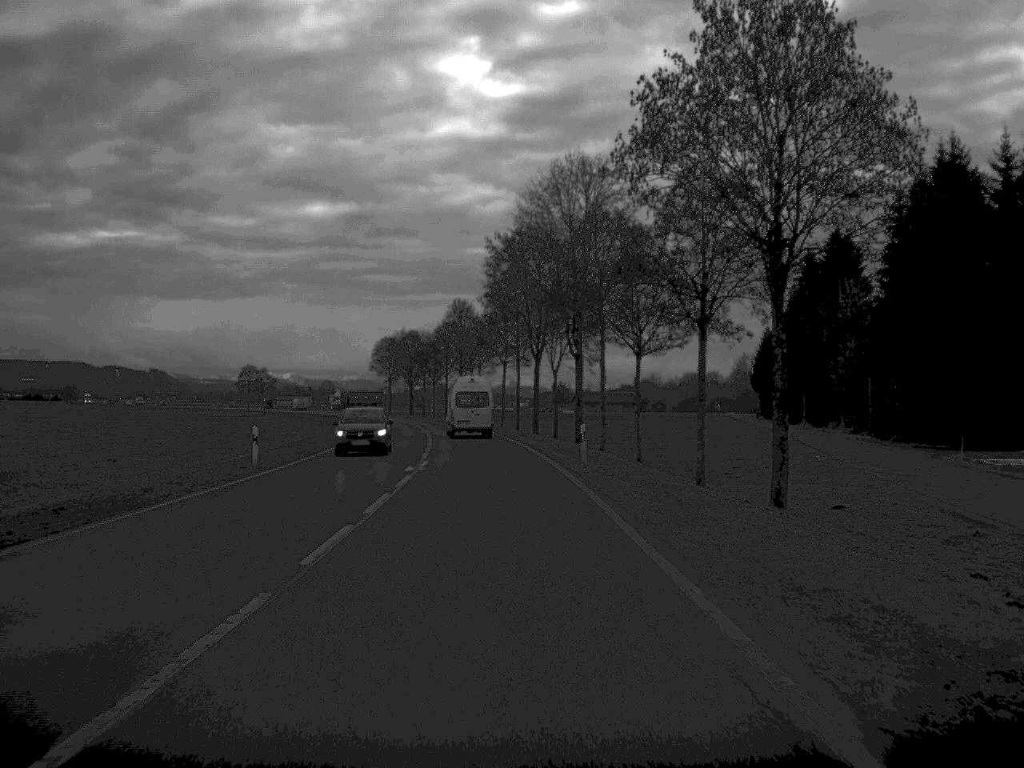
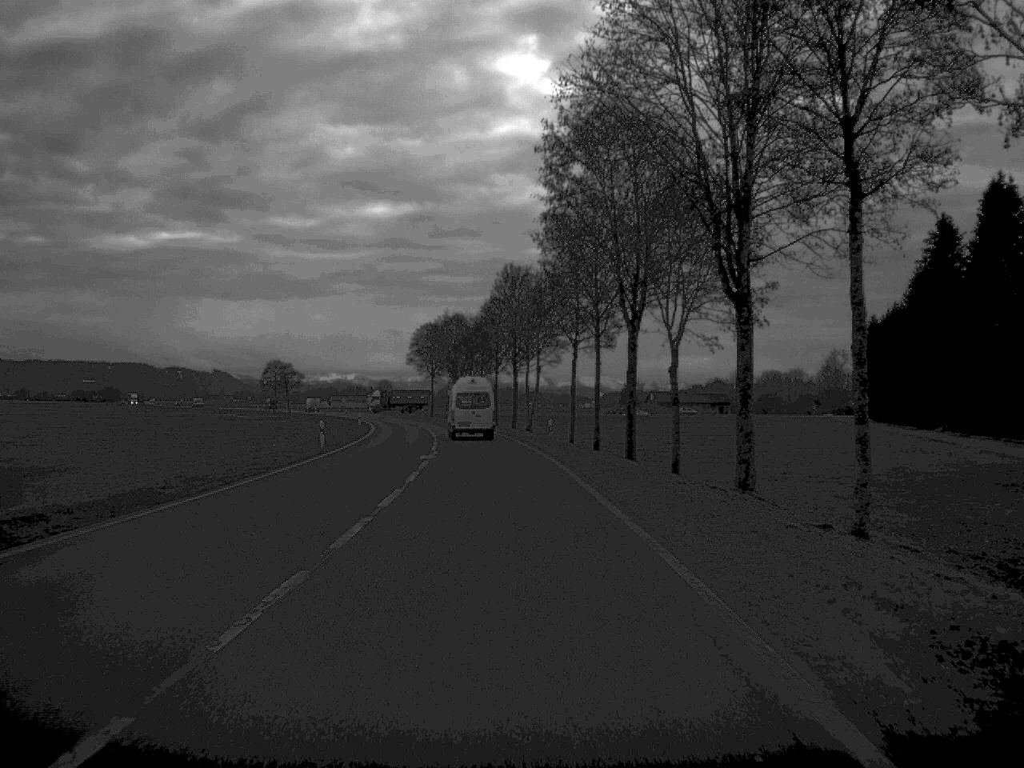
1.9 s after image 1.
(-0.9, +35.3) m; -3°
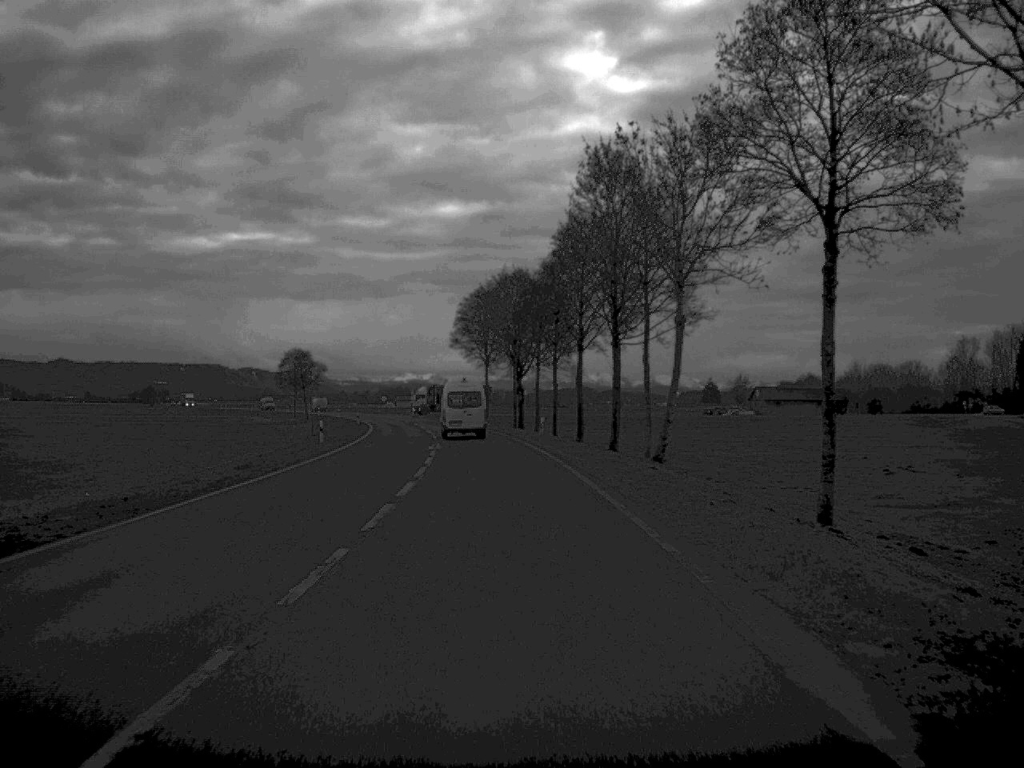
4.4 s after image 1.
(-1.4, +46.7) m; -3°
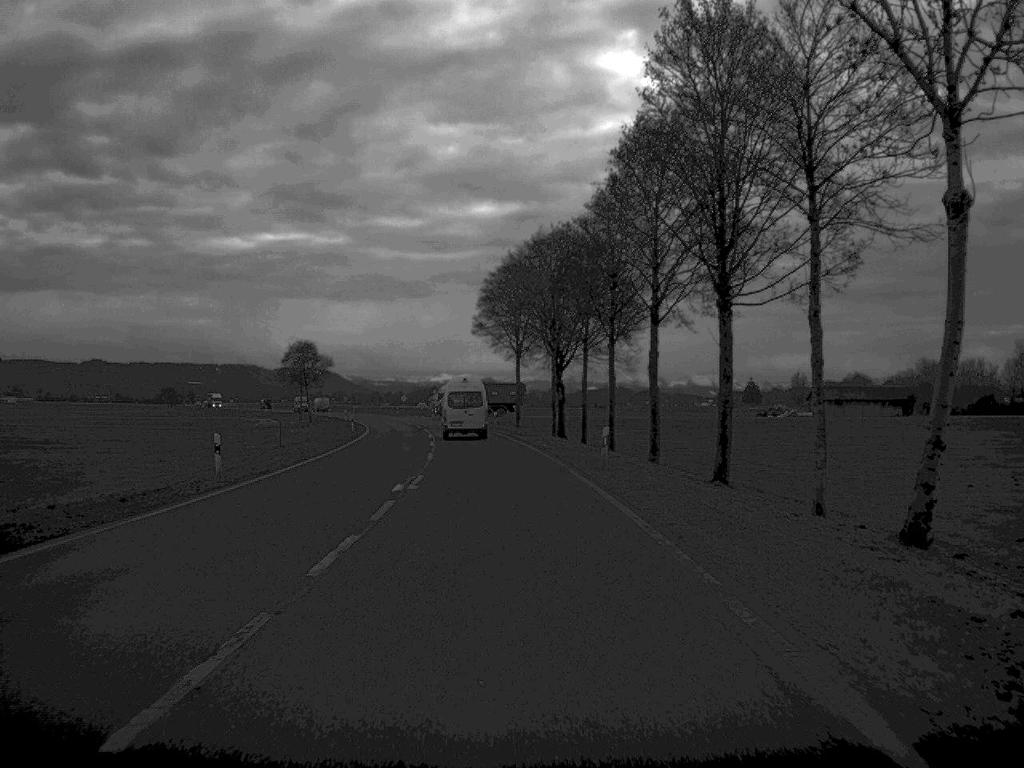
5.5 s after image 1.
(-0.3, +22.3) m; -2°
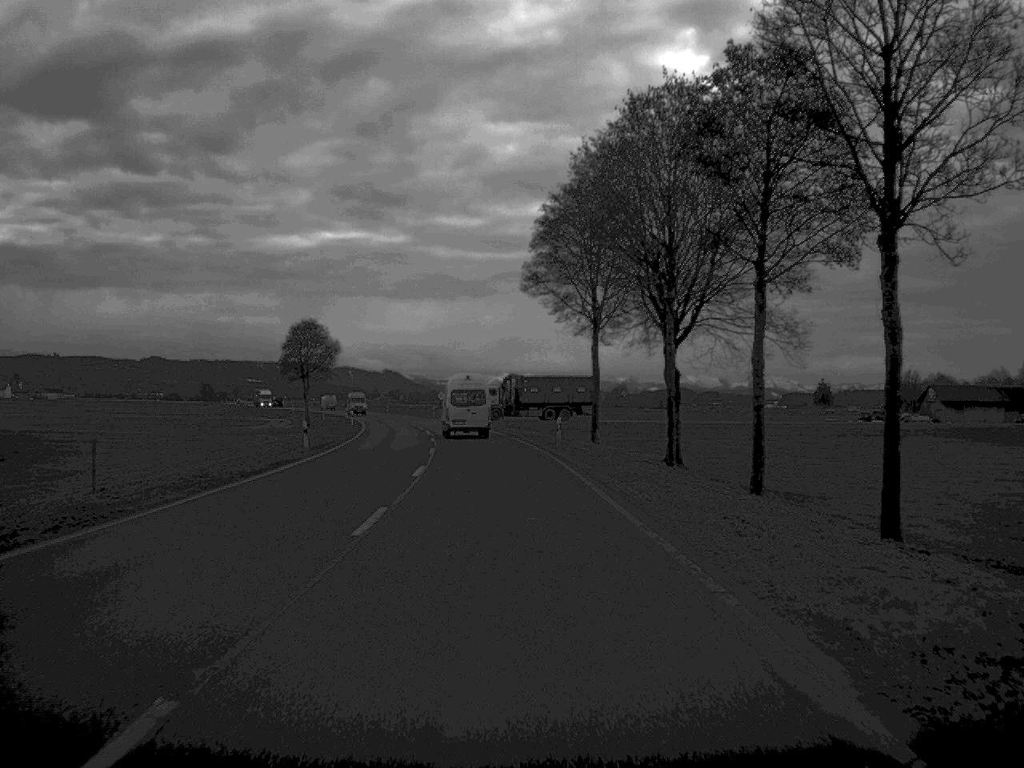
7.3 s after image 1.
(-0.8, +34.7) m; -3°
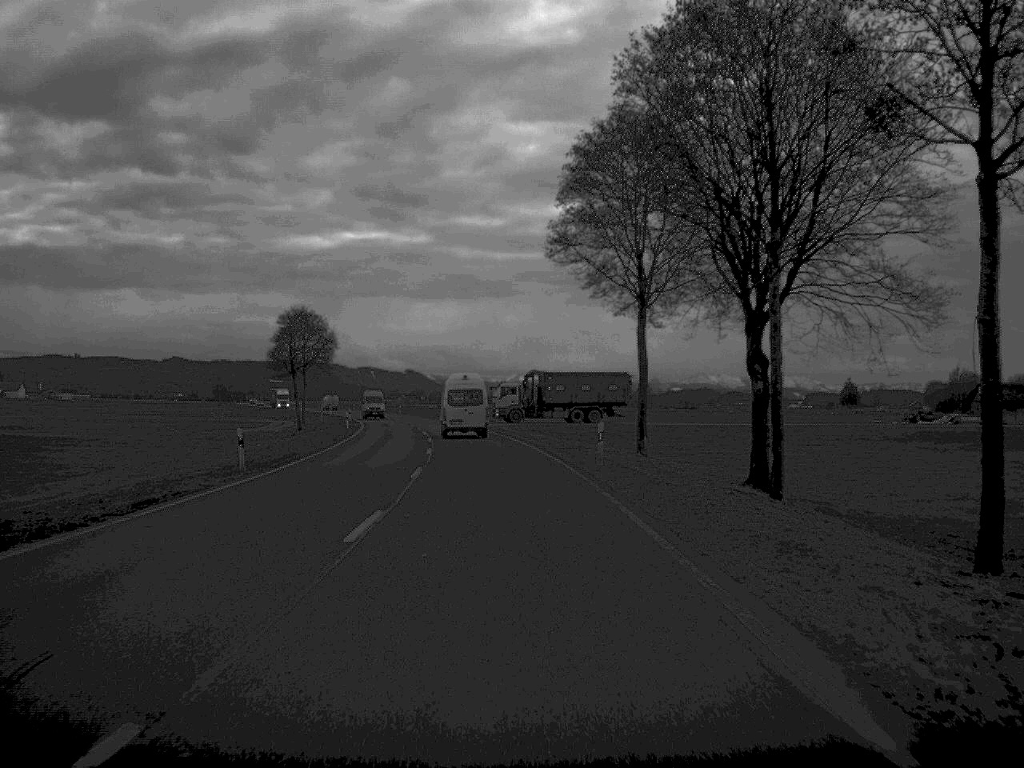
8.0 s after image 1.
(-0.1, +13.4) m; -1°
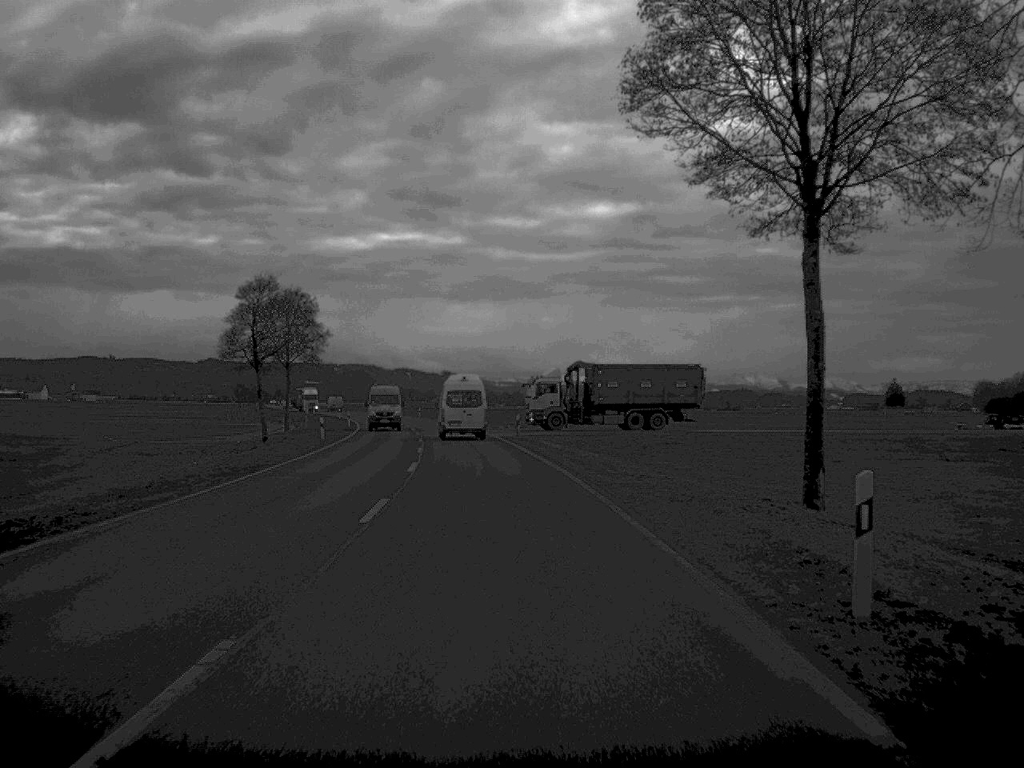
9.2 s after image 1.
(-0.3, +22.4) m; -2°
